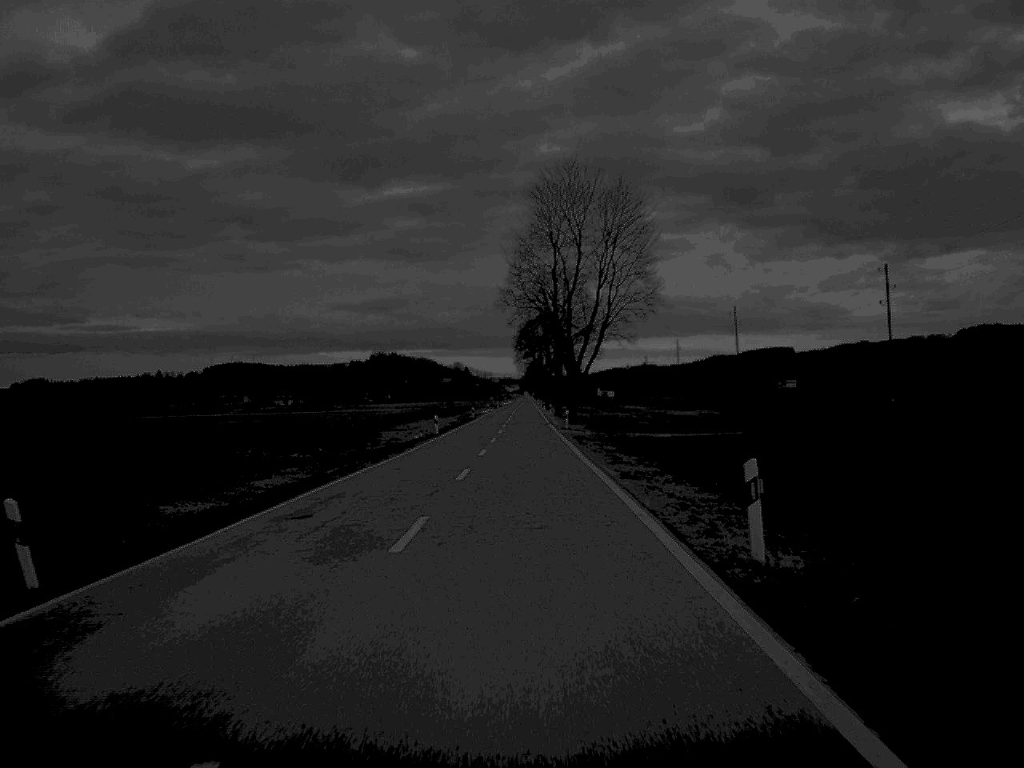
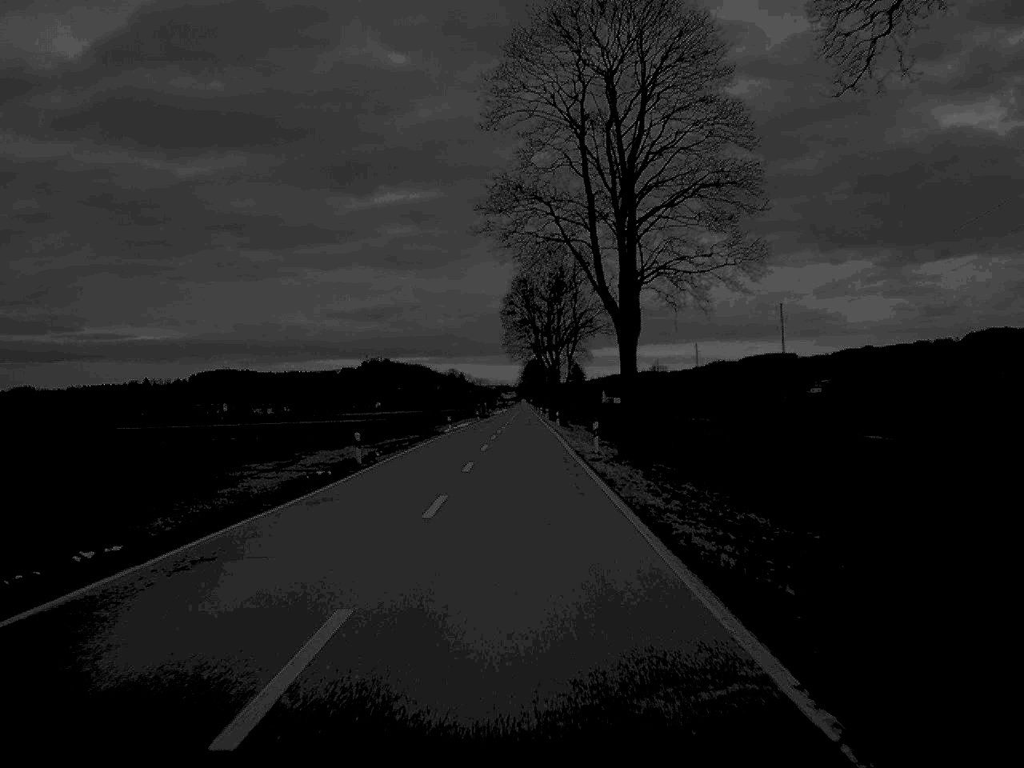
(+0.1, +80.9) m; 0°
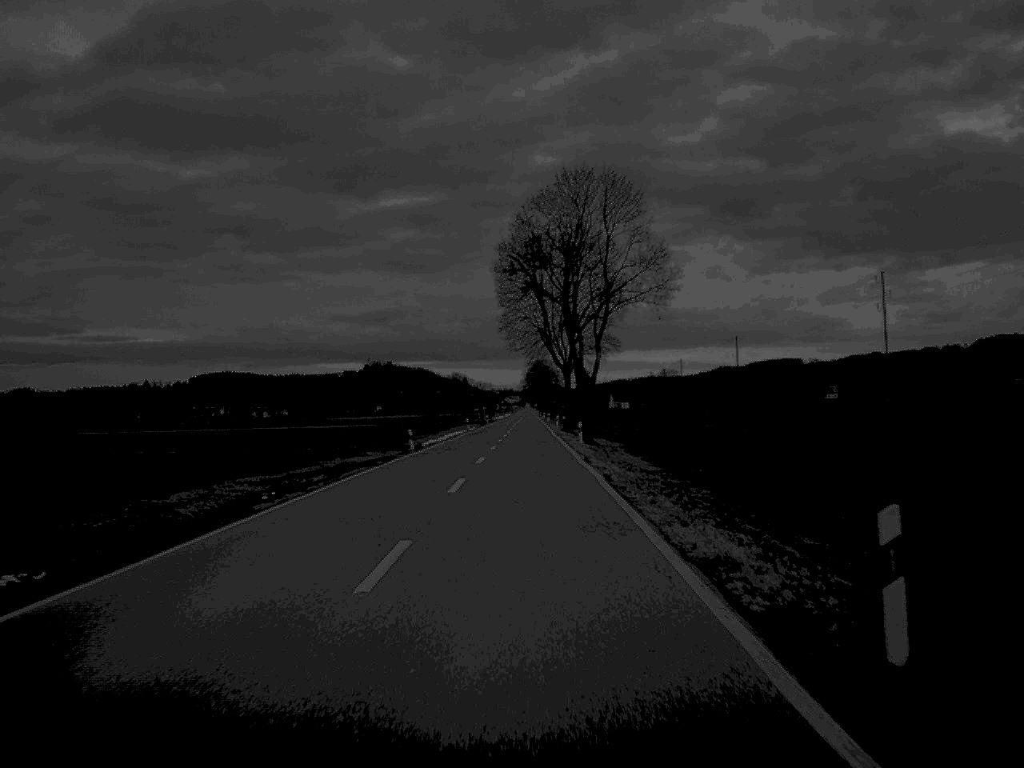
(0.0, +31.7) m; 0°
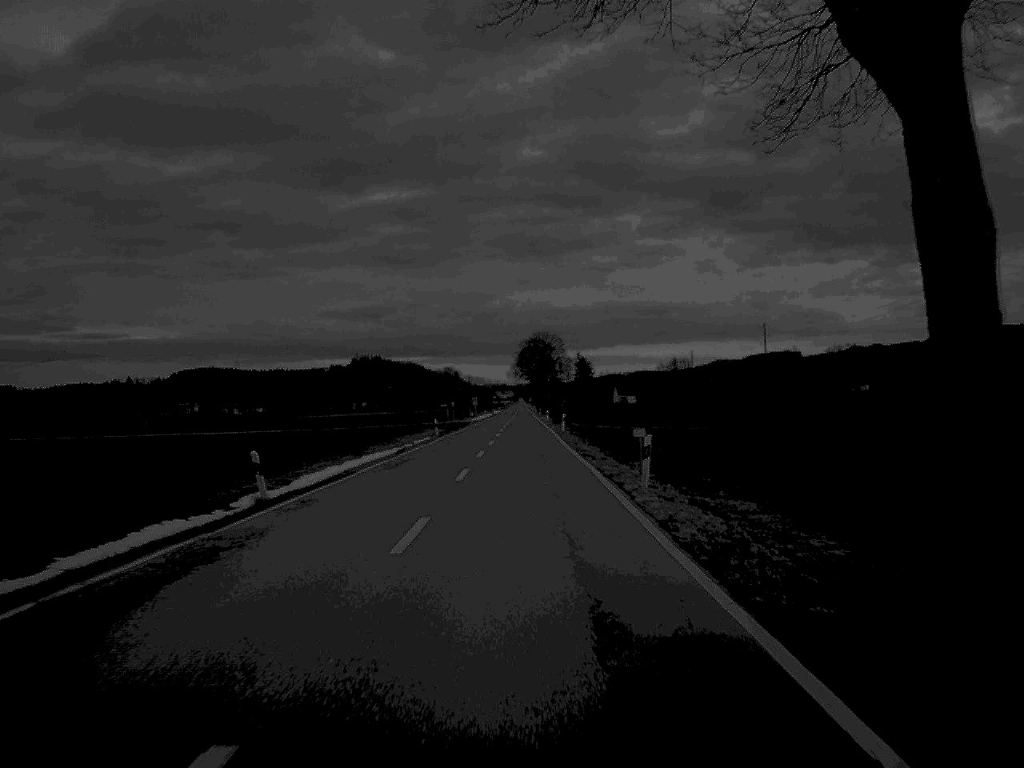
(+0.2, +82.0) m; 0°
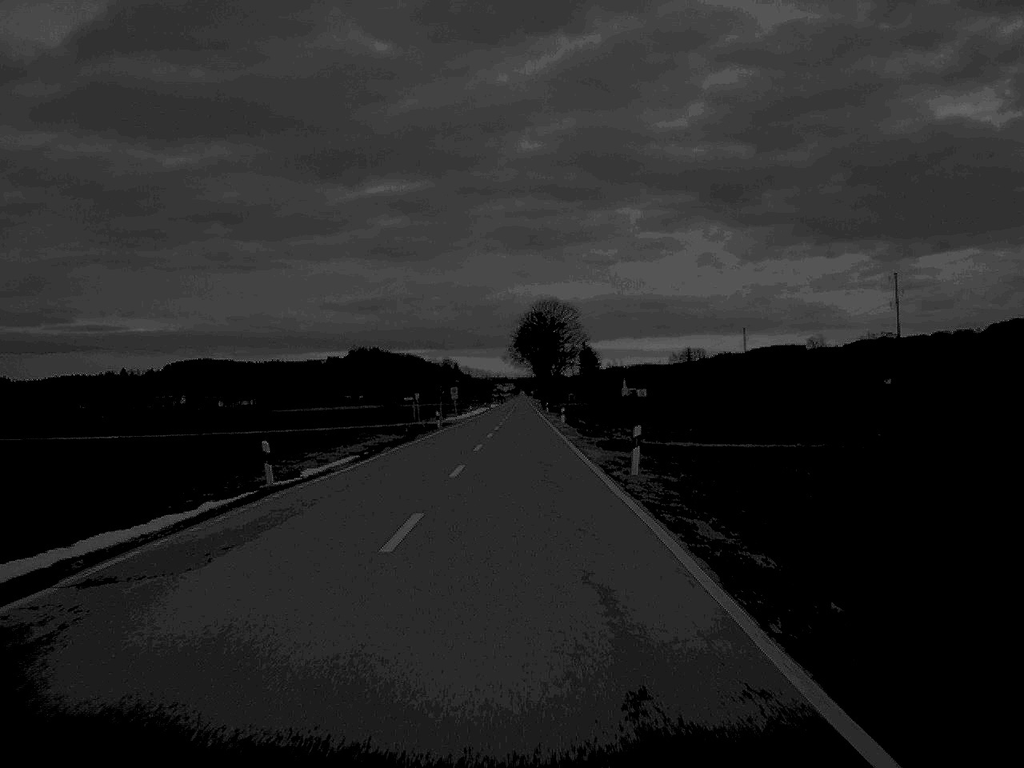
(0.0, +49.6) m; 0°
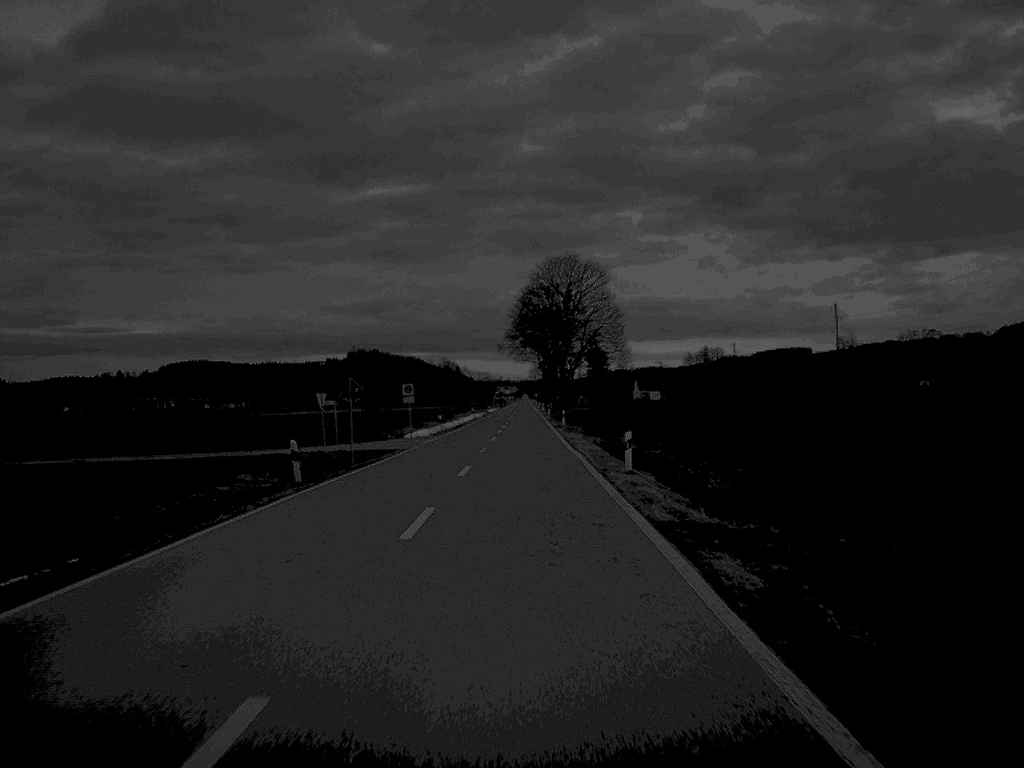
(0.0, +46.8) m; 0°
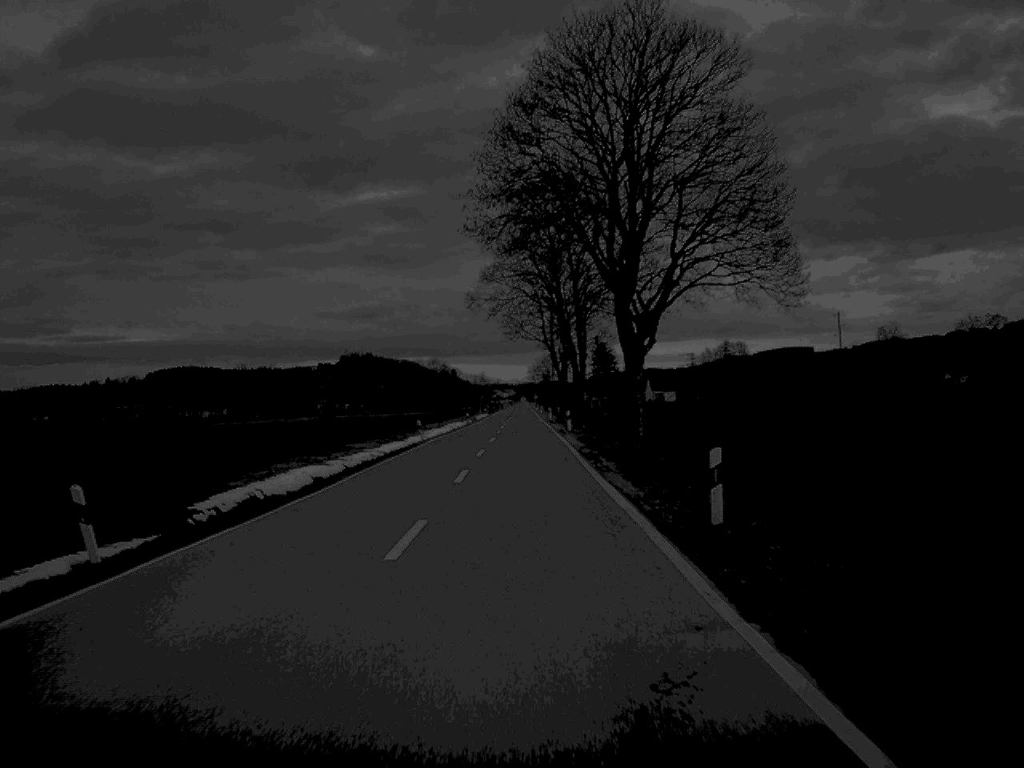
(+0.1, +62.2) m; 0°
